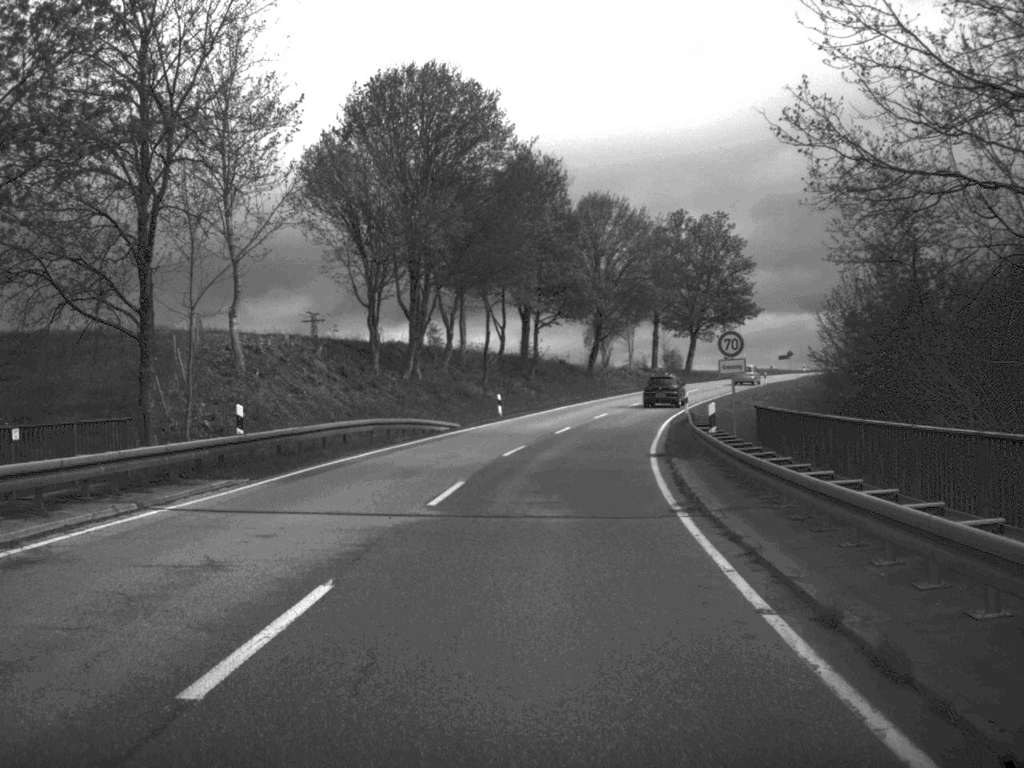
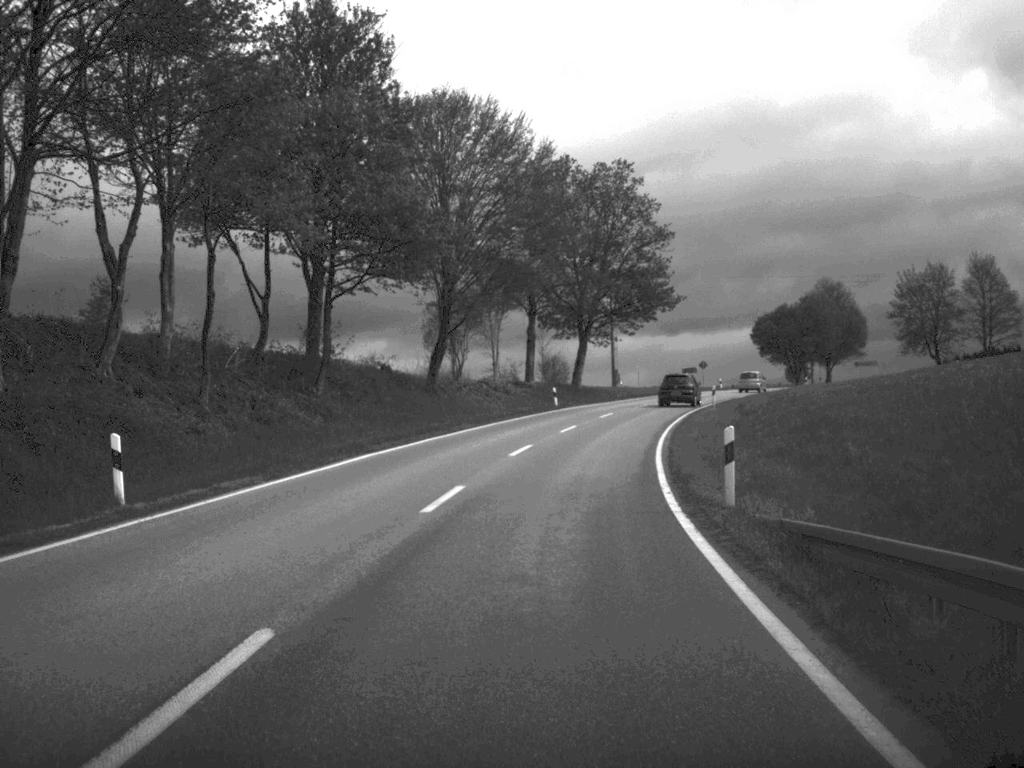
(+2.1, +36.9) m; +7°
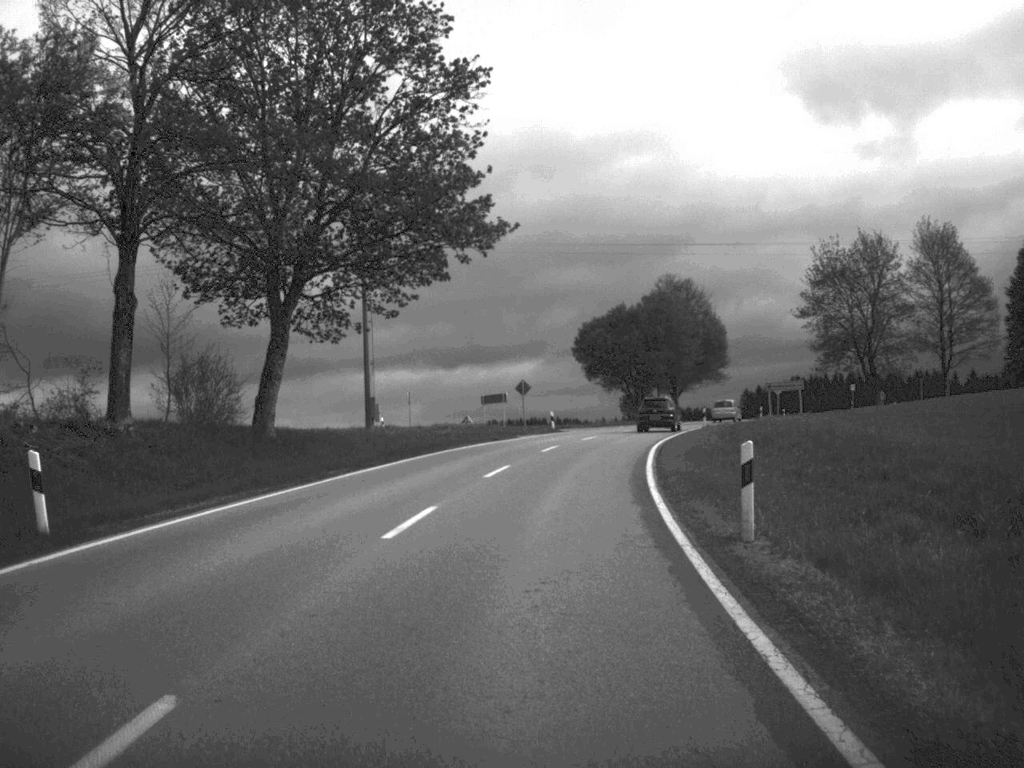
(+4.1, +47.8) m; +10°
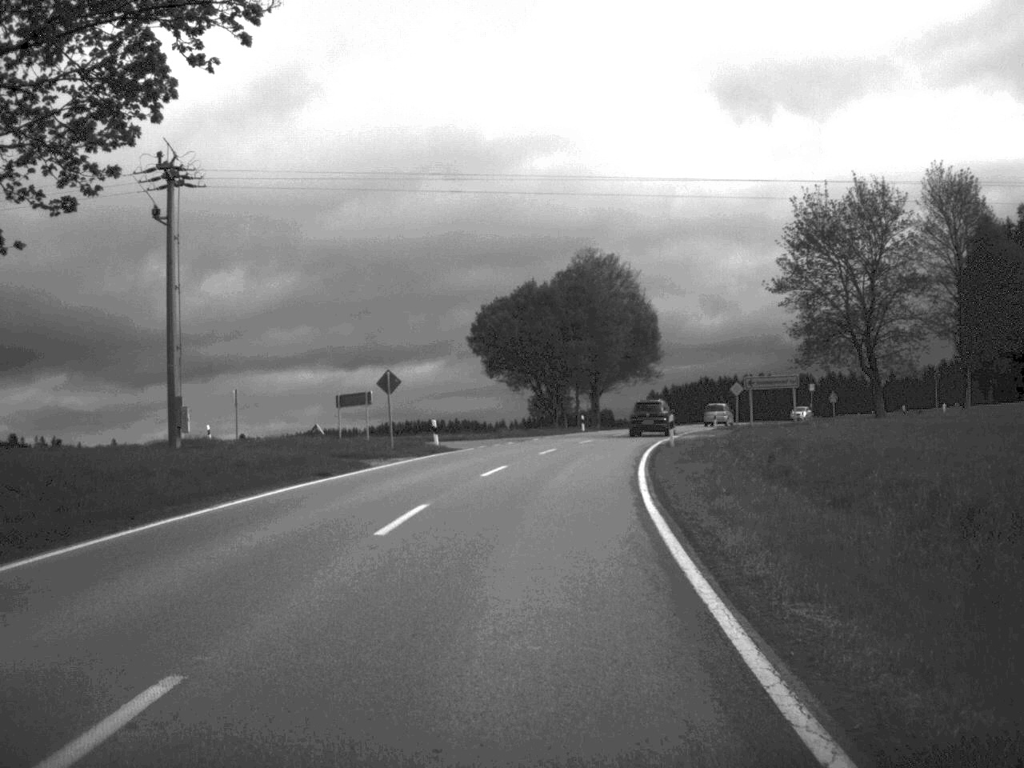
(+0.9, +22.7) m; +4°
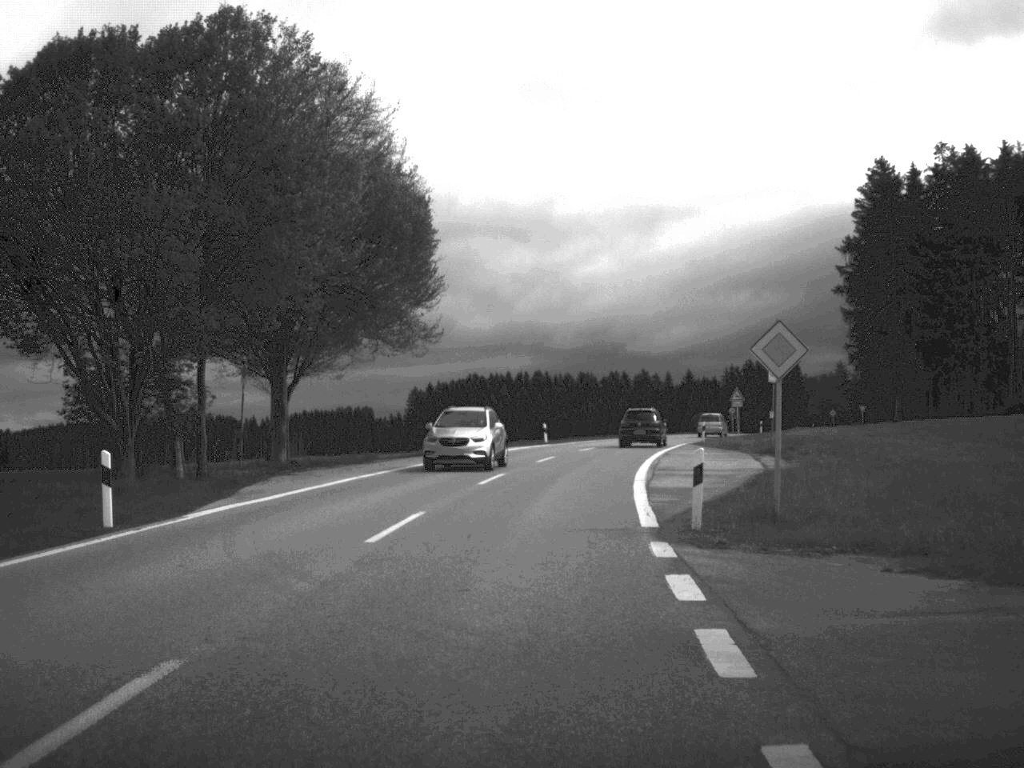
(+5.4, +57.3) m; +10°
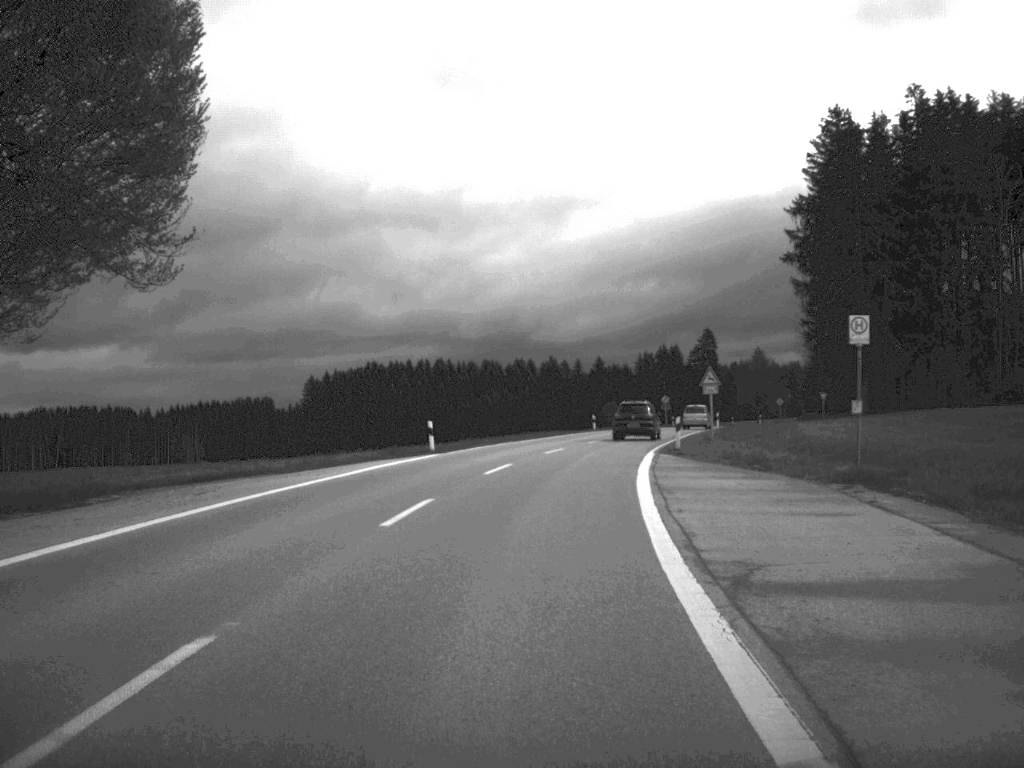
(+0.8, +22.4) m; +4°
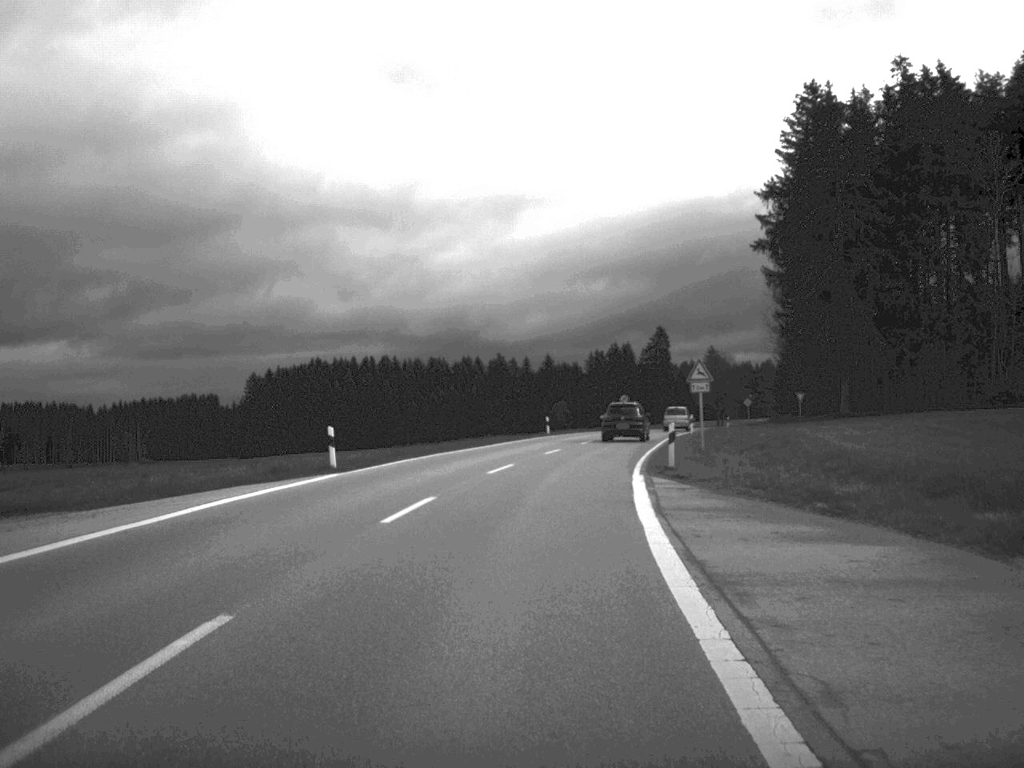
(+0.2, +11.0) m; +2°
